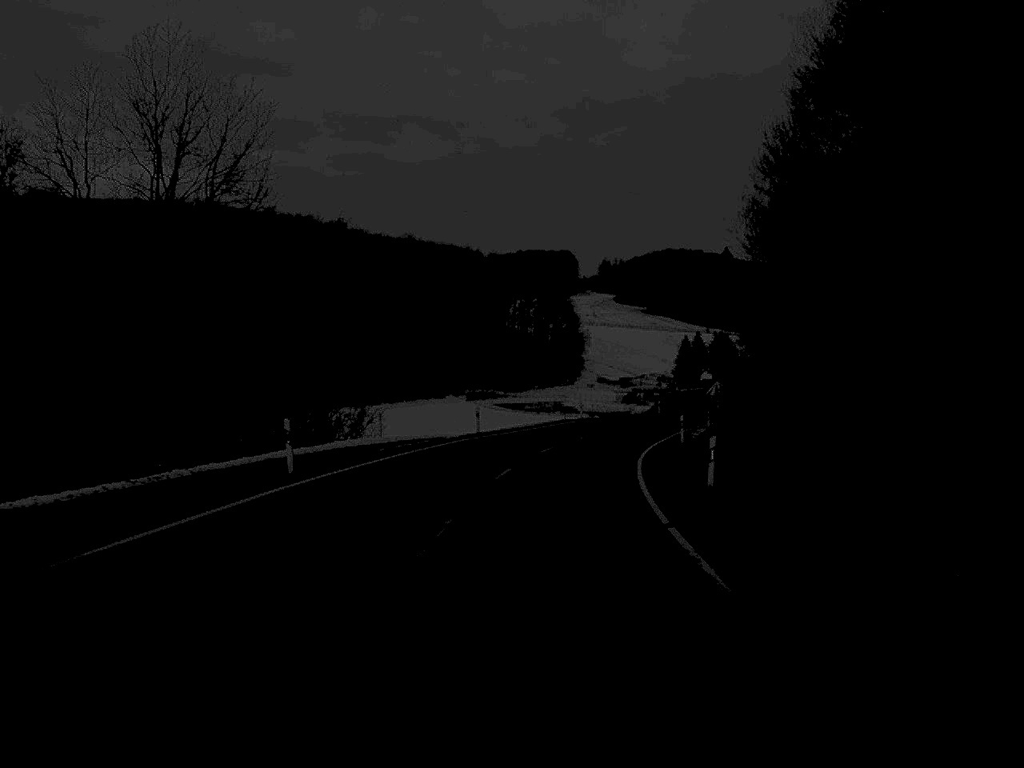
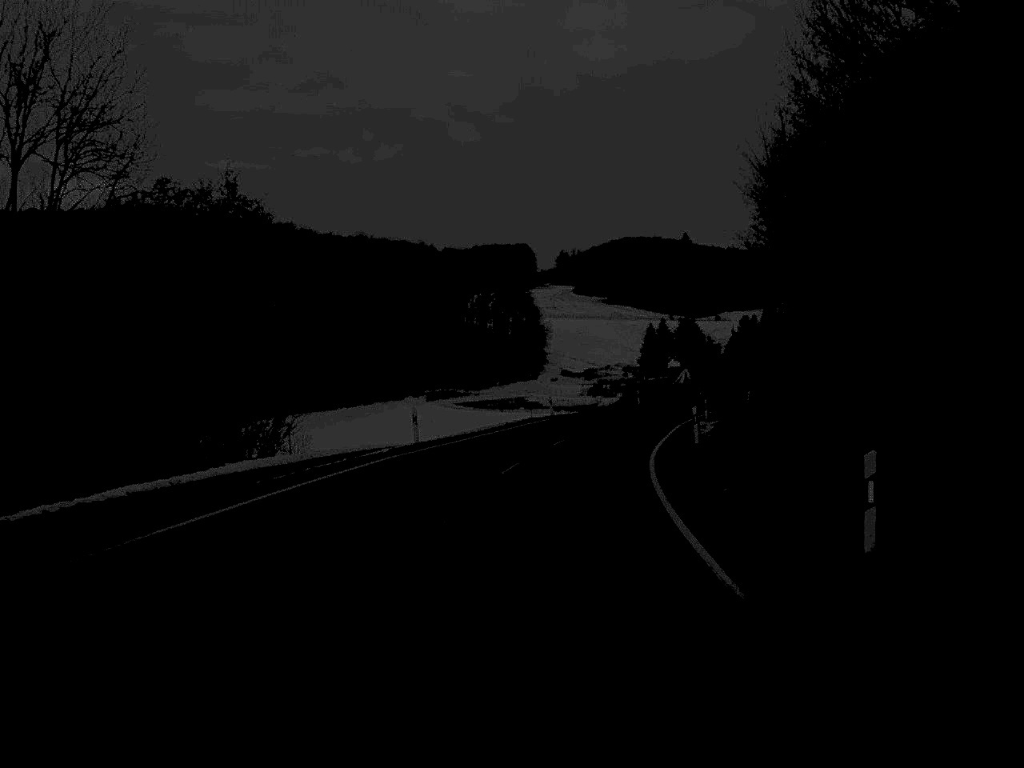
(+0.2, +12.6) m; +2°
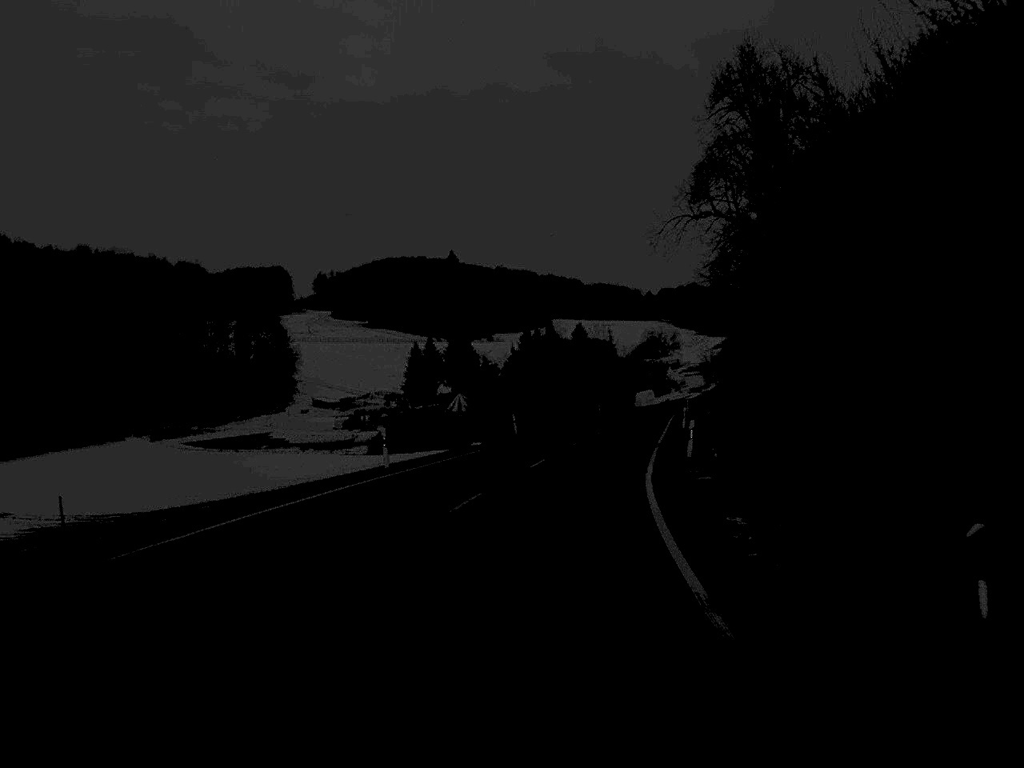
(+5.0, +52.8) m; +10°
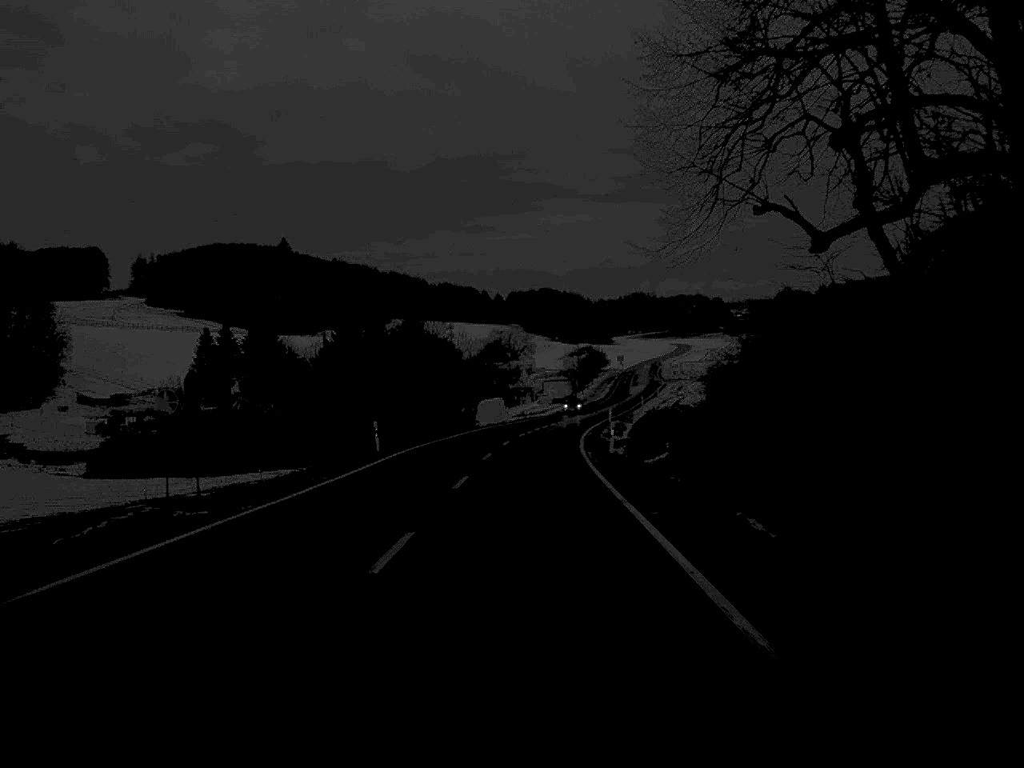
(+5.6, +65.1) m; +7°
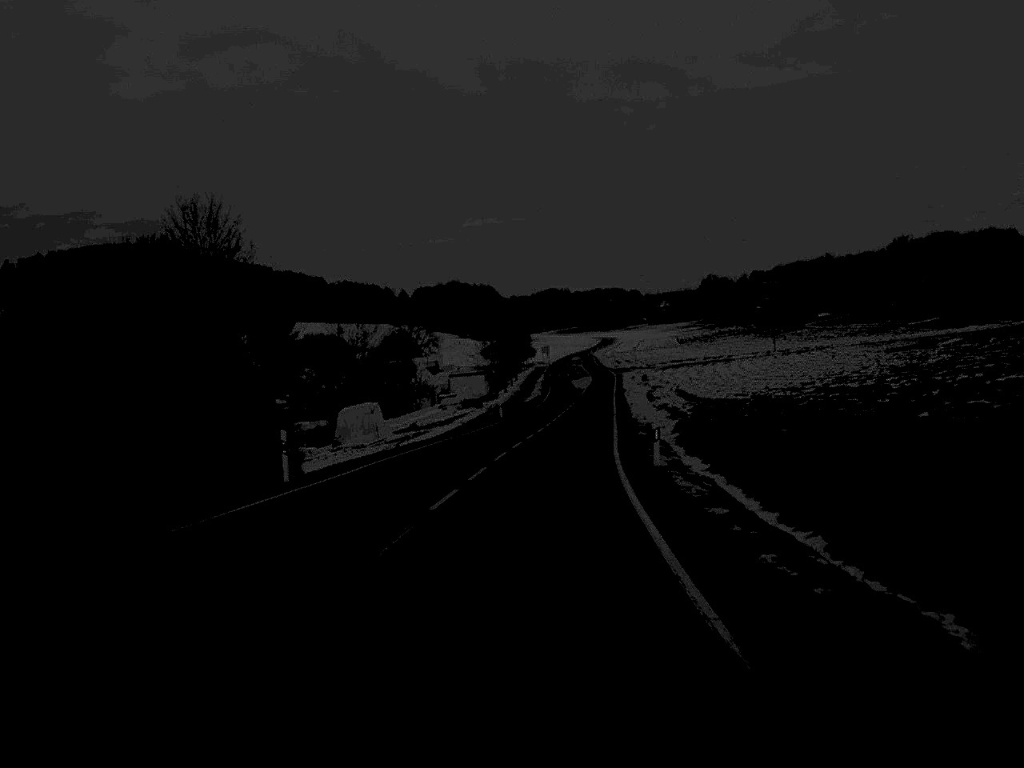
(+1.7, +65.2) m; +4°
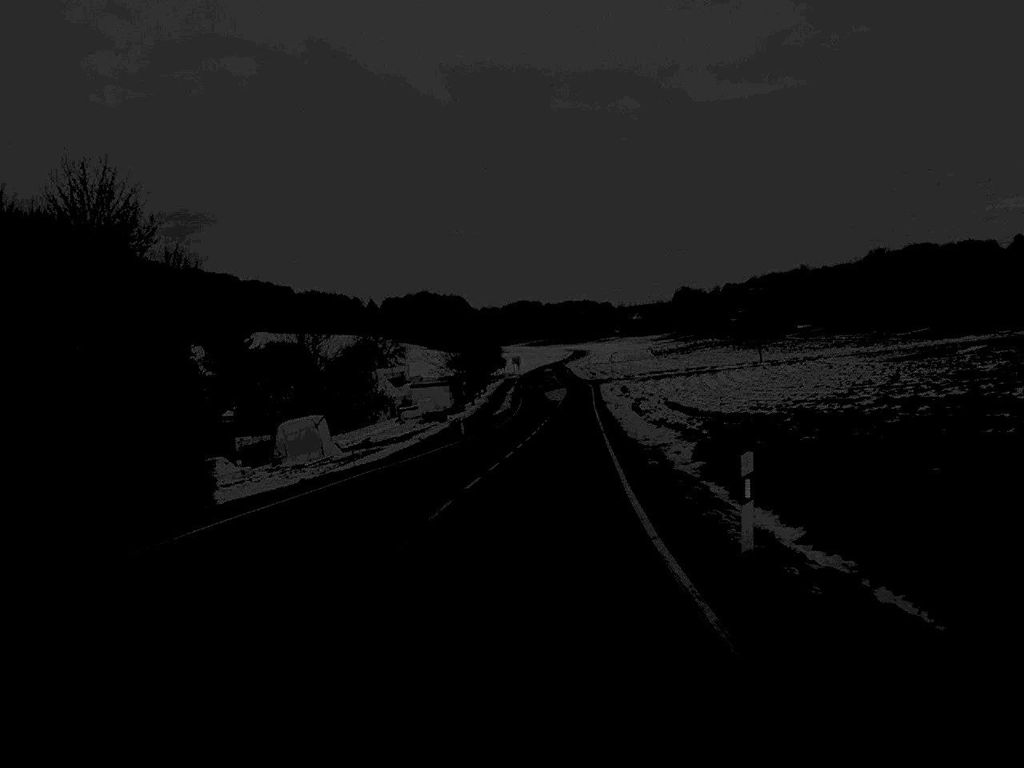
(+0.1, +12.8) m; +1°
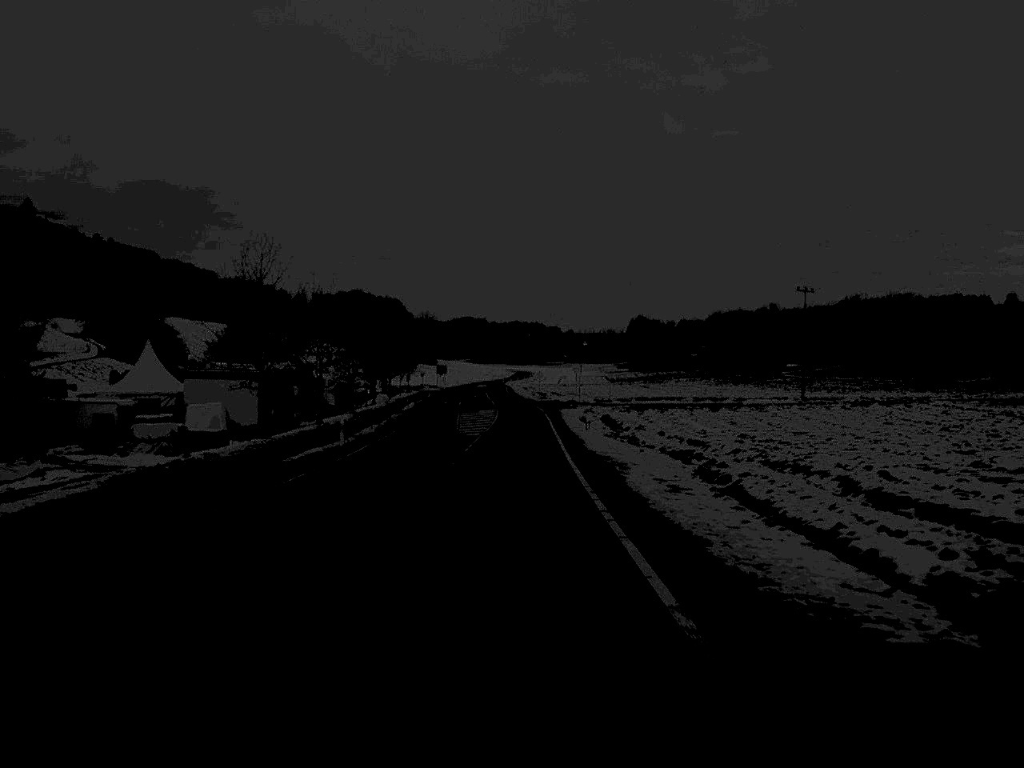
(+2.6, +68.8) m; +3°
